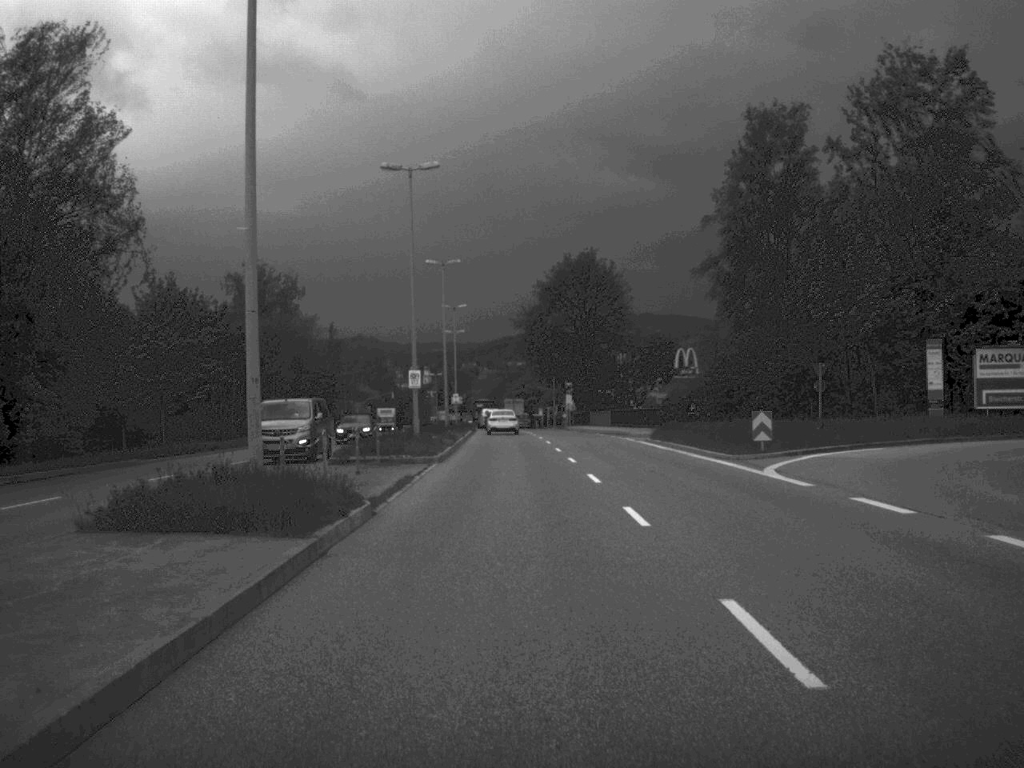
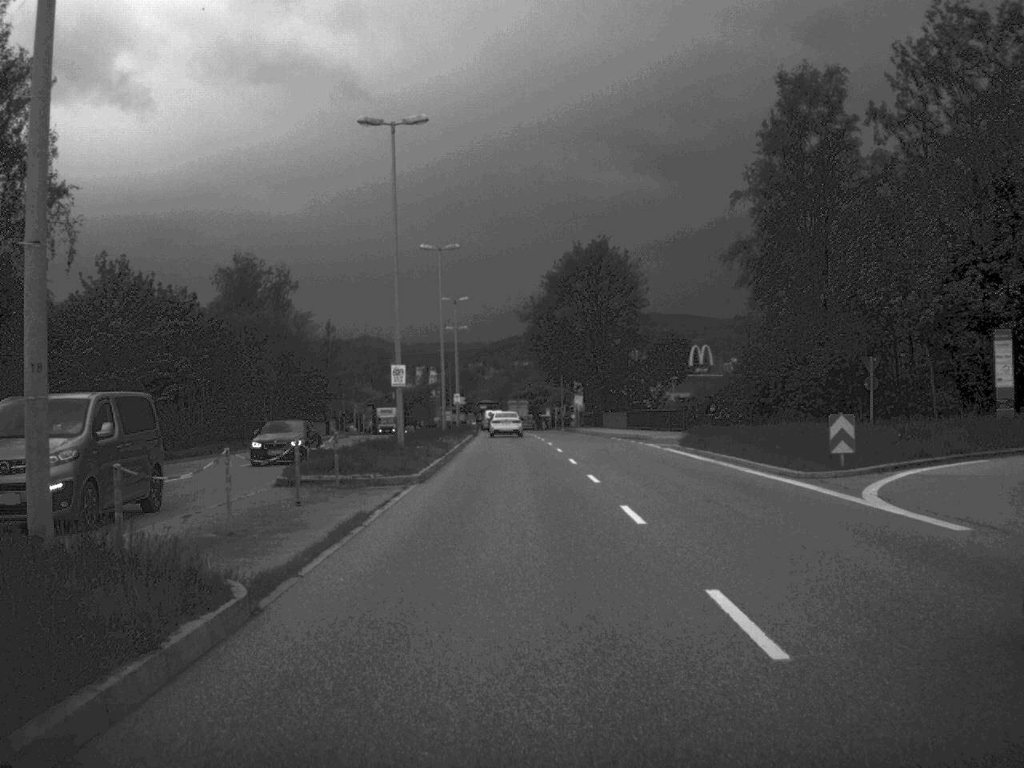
(0.0, +7.9) m; 0°
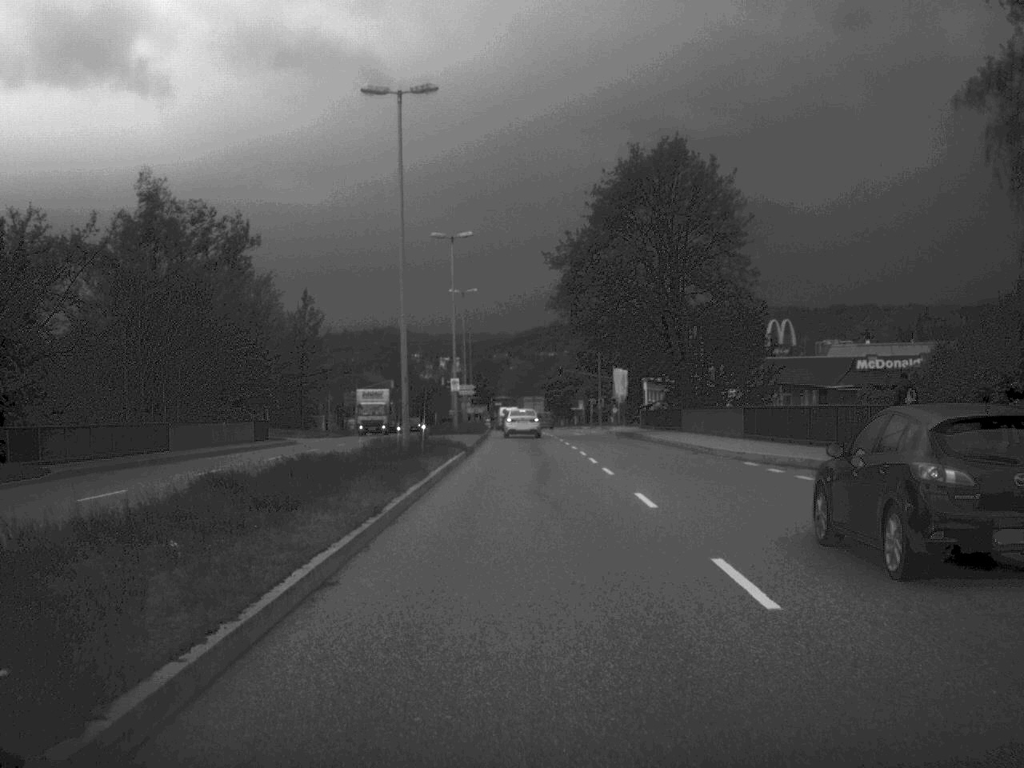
(-0.4, +33.5) m; -1°
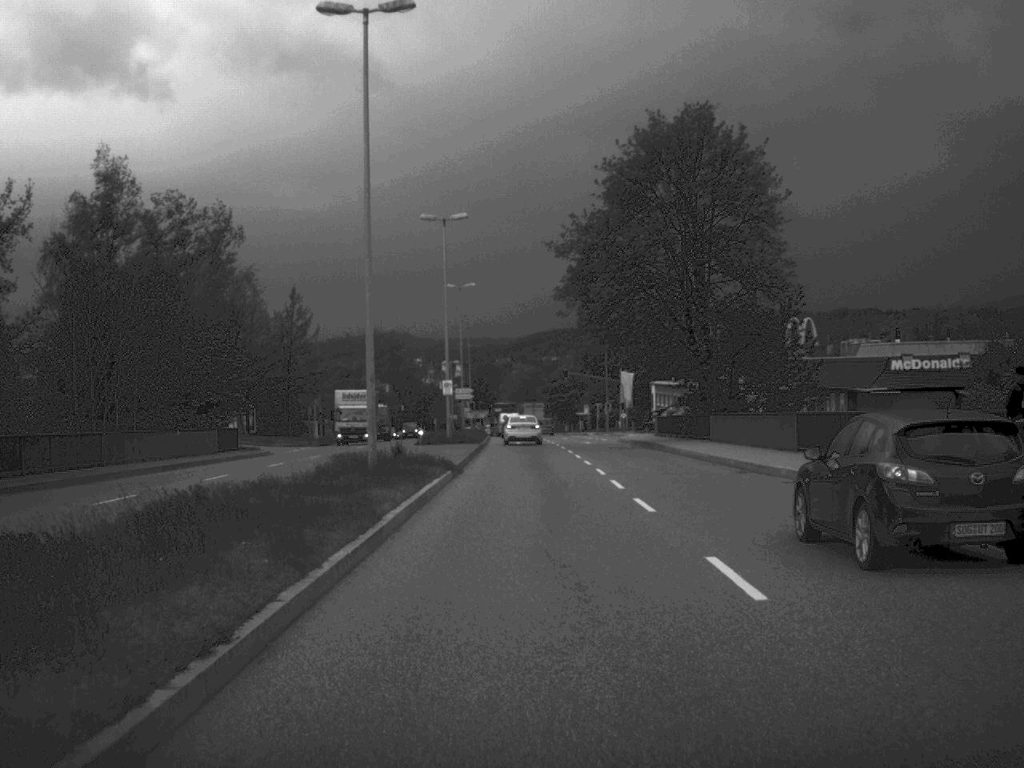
(0.0, +8.1) m; 0°
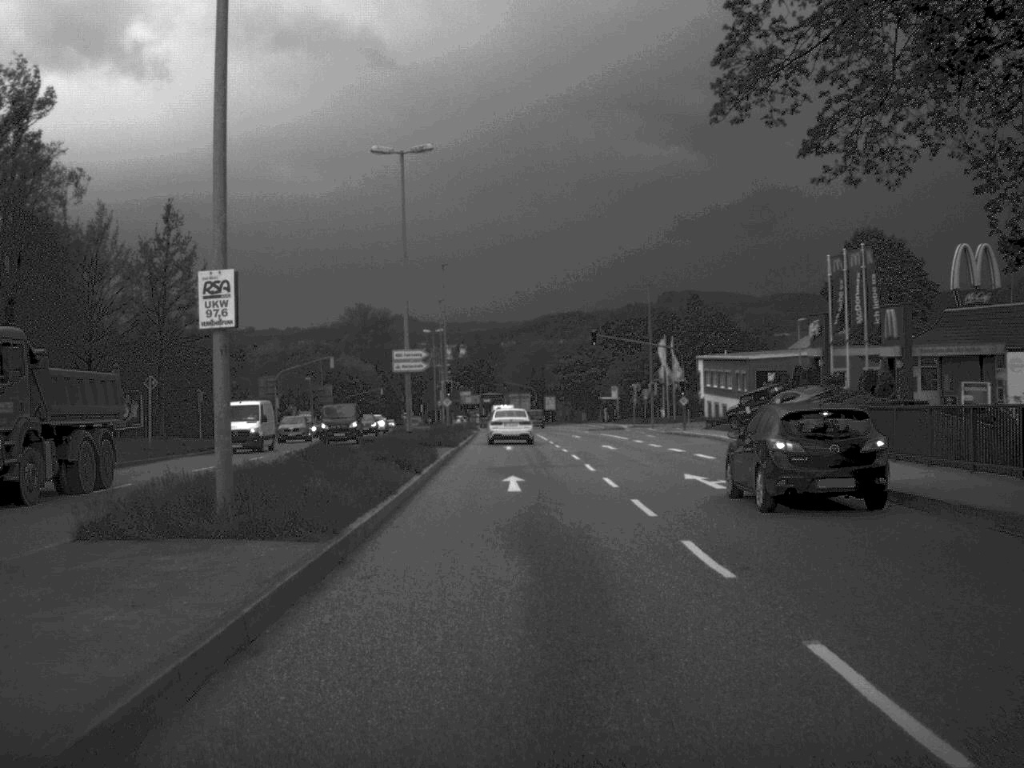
(-0.1, +42.5) m; -1°
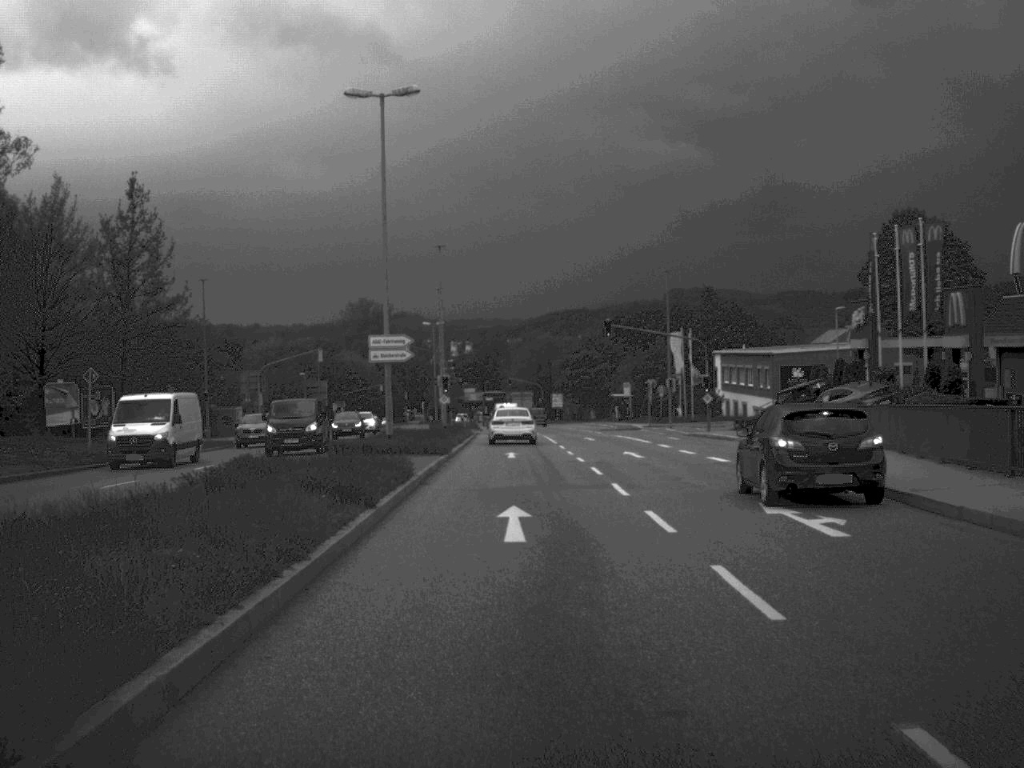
(0.0, +8.0) m; 0°
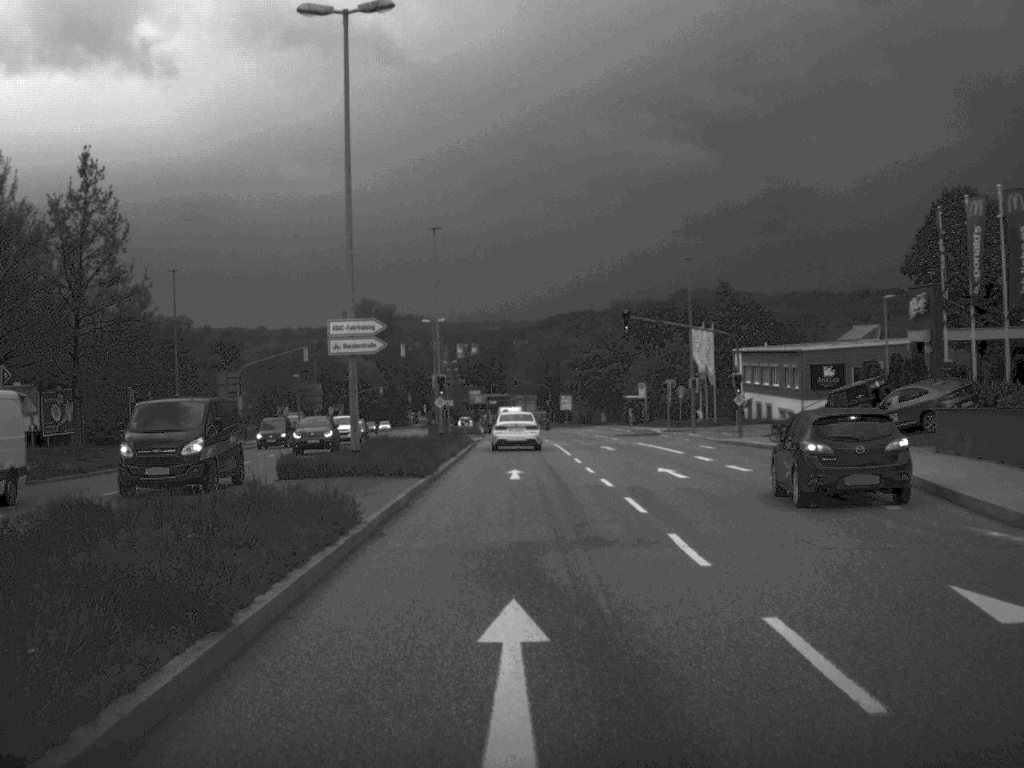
(0.0, +8.3) m; 0°
